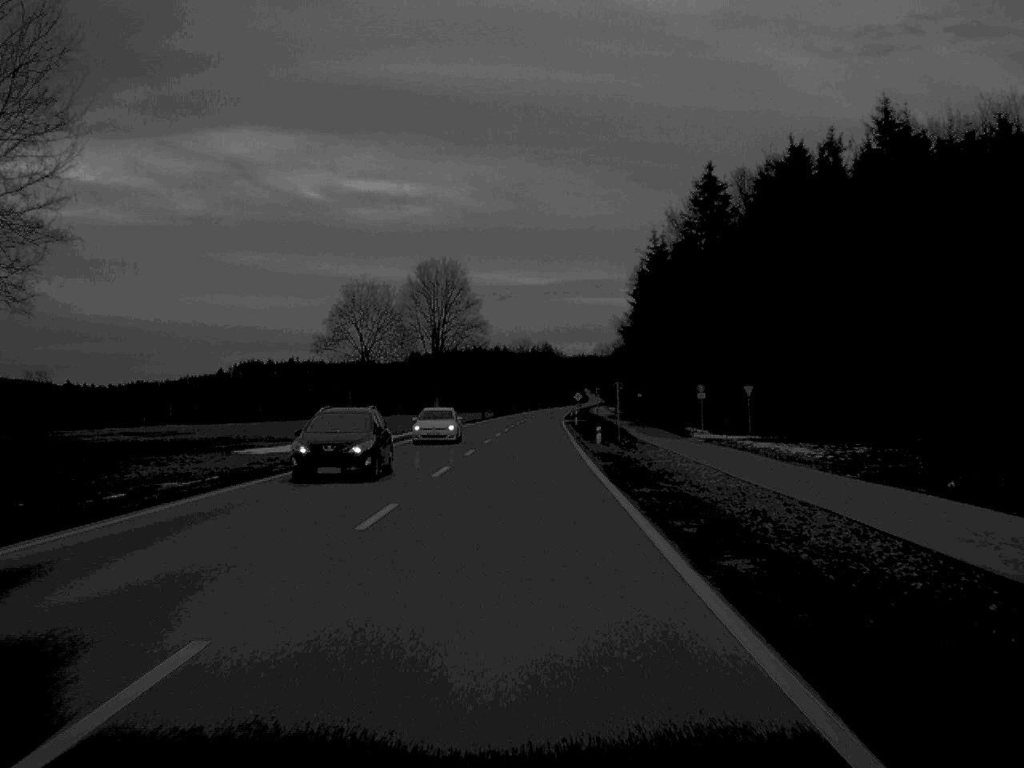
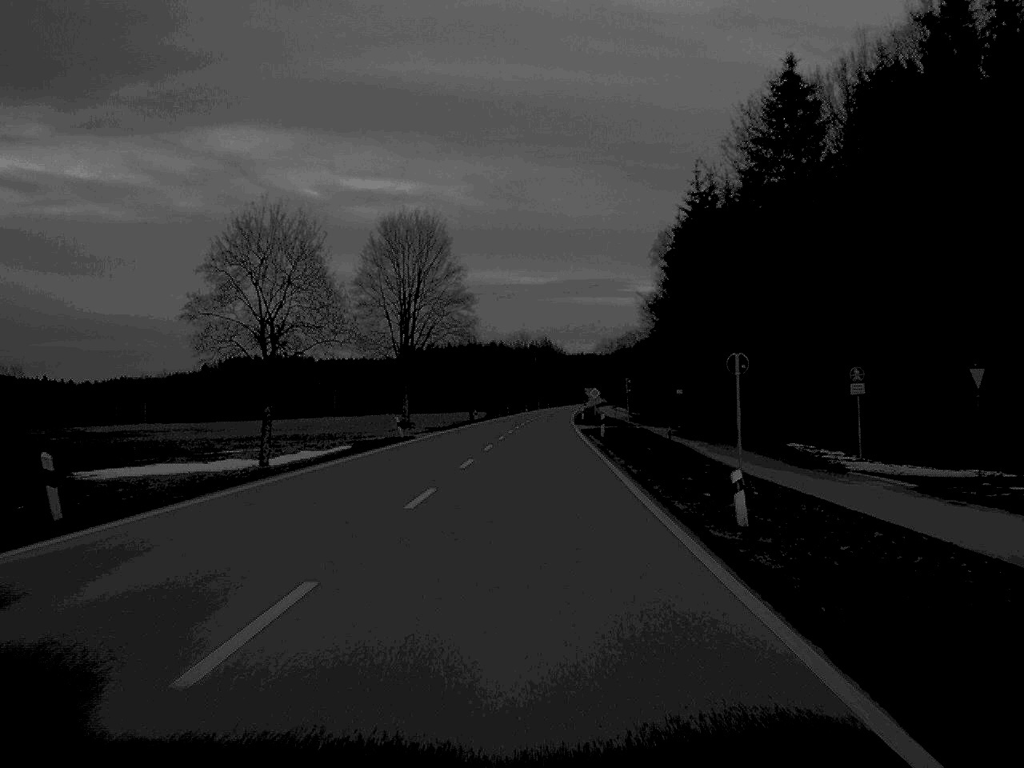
(0.0, +32.9) m; 0°
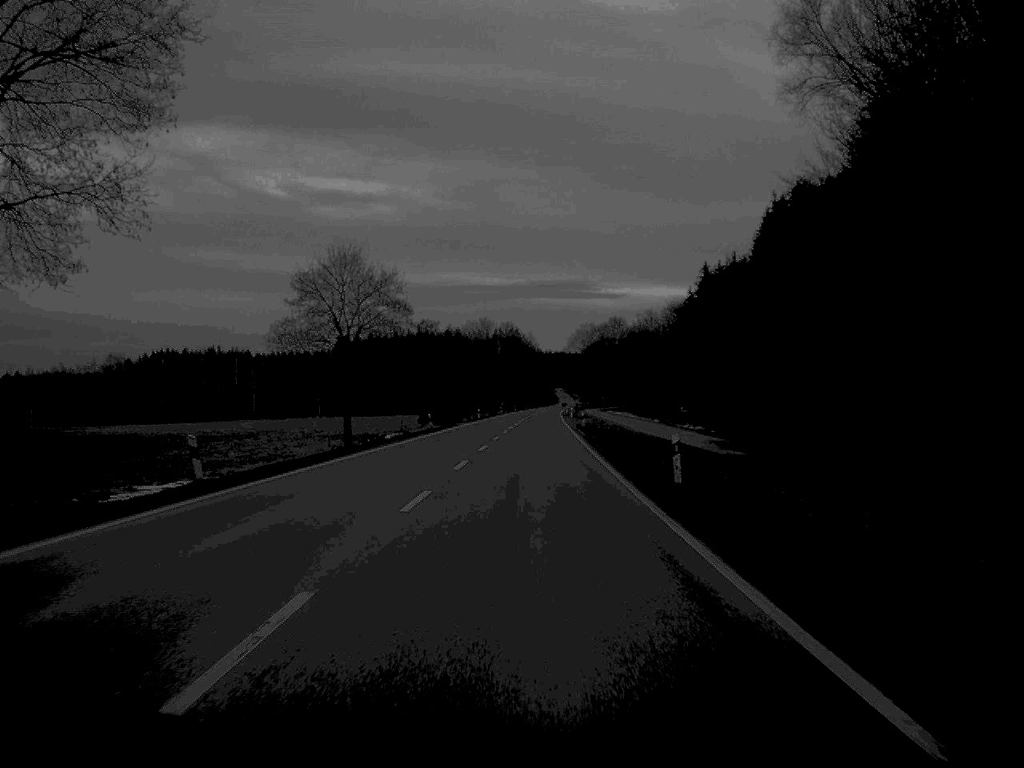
(+1.4, +84.1) m; +2°
